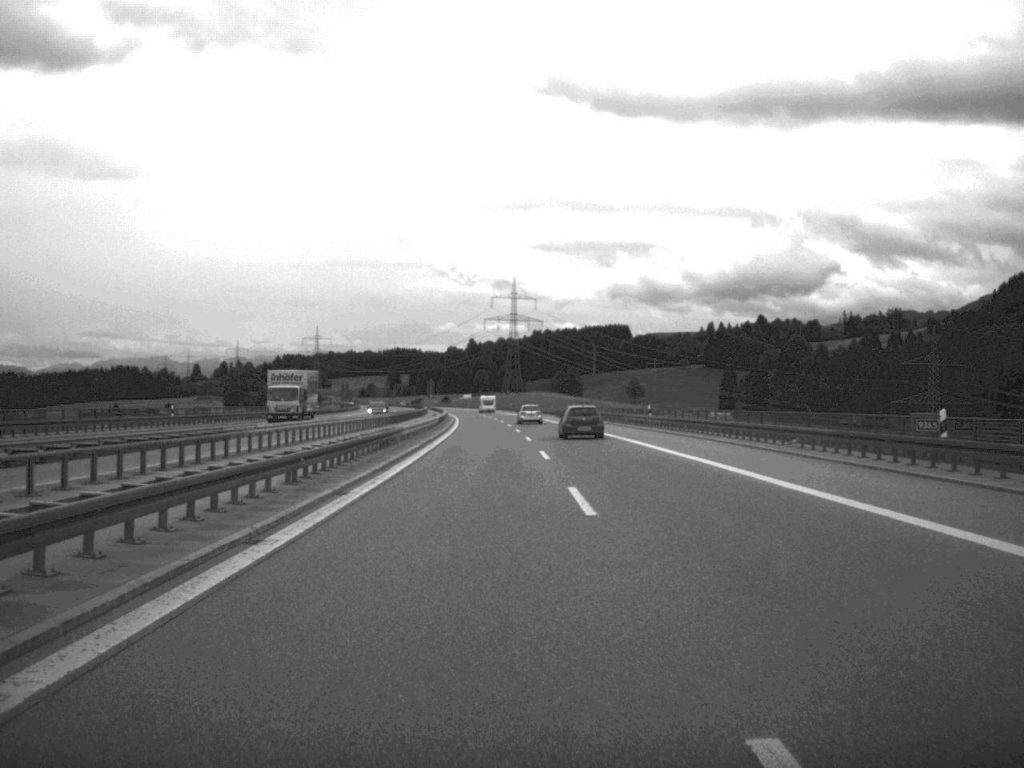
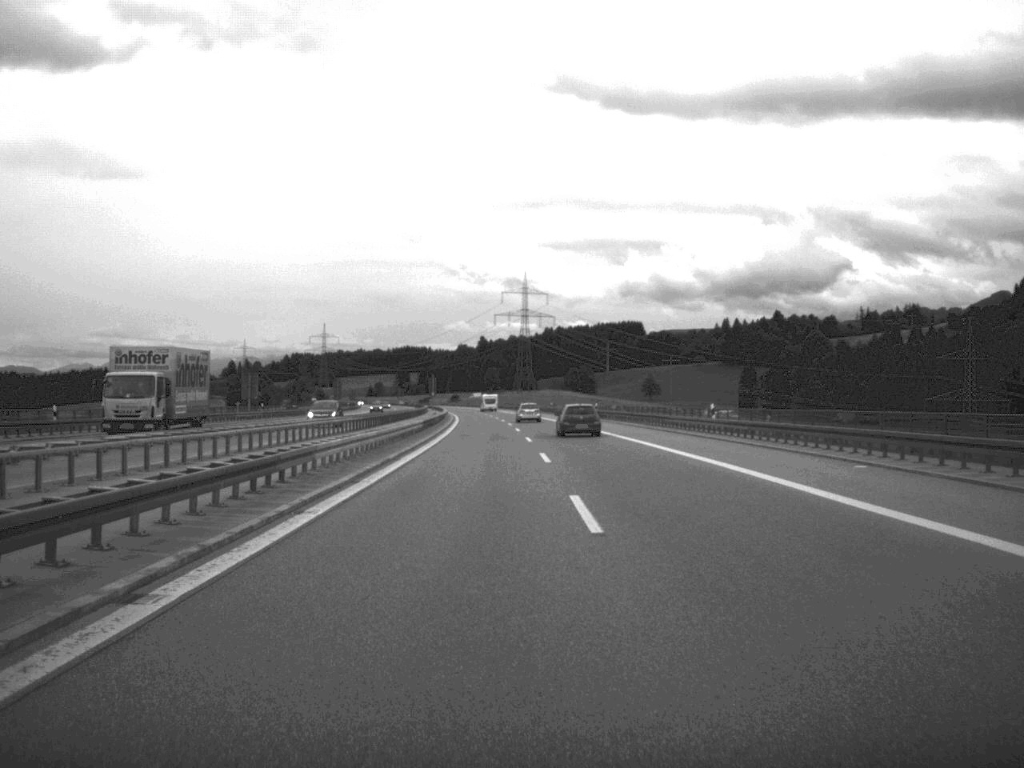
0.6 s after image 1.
(-0.1, +20.5) m; -1°
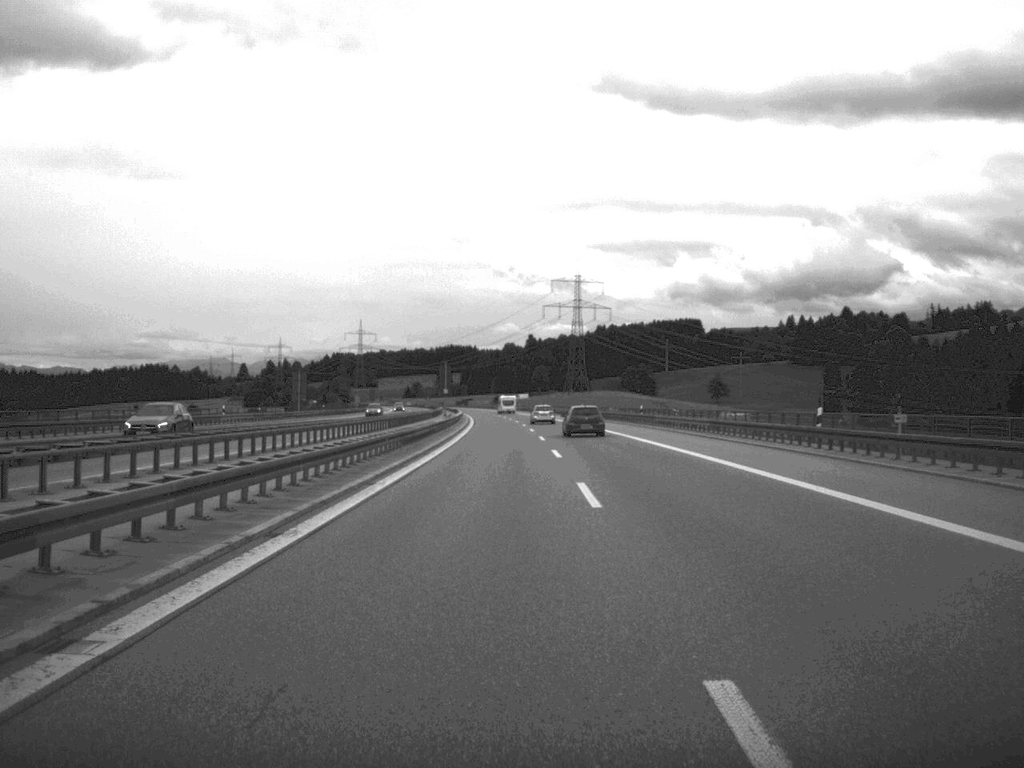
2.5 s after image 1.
(-1.3, +66.5) m; -2°
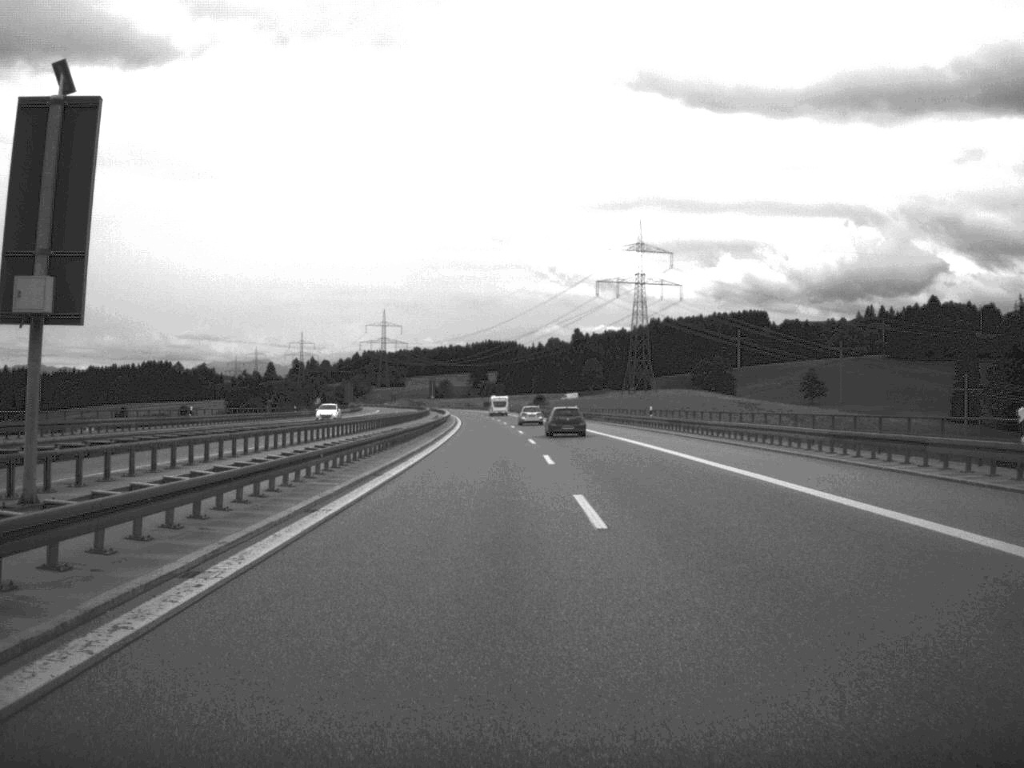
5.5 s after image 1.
(-1.8, +109.0) m; -2°
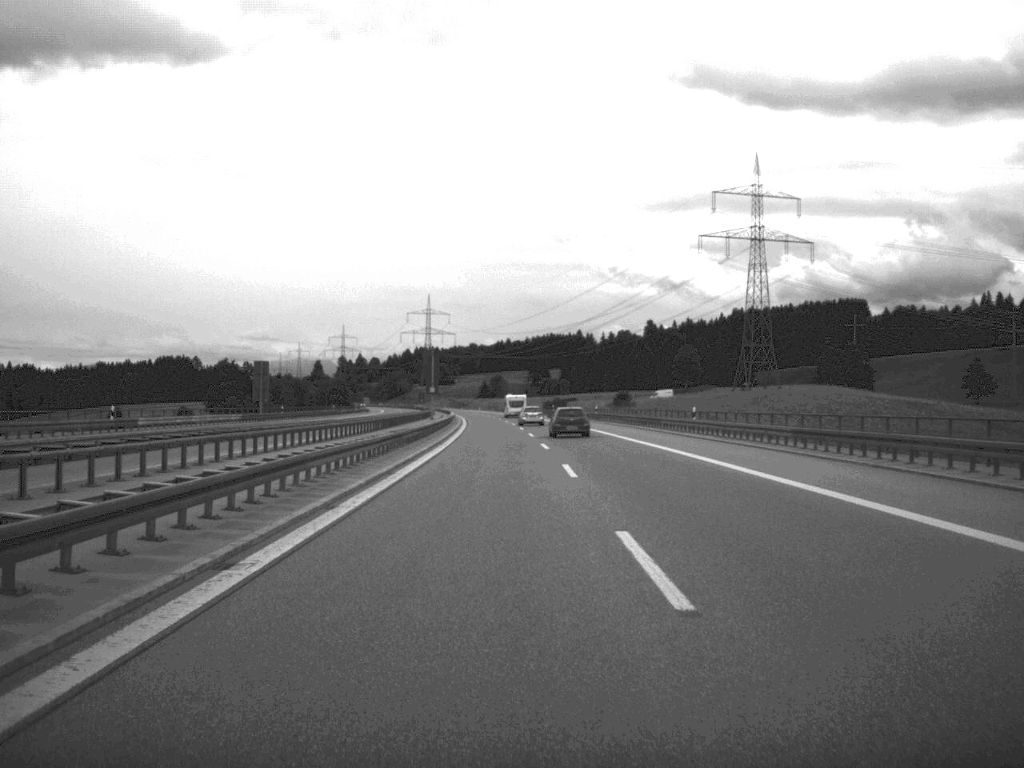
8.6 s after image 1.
(-3.3, +112.2) m; -3°
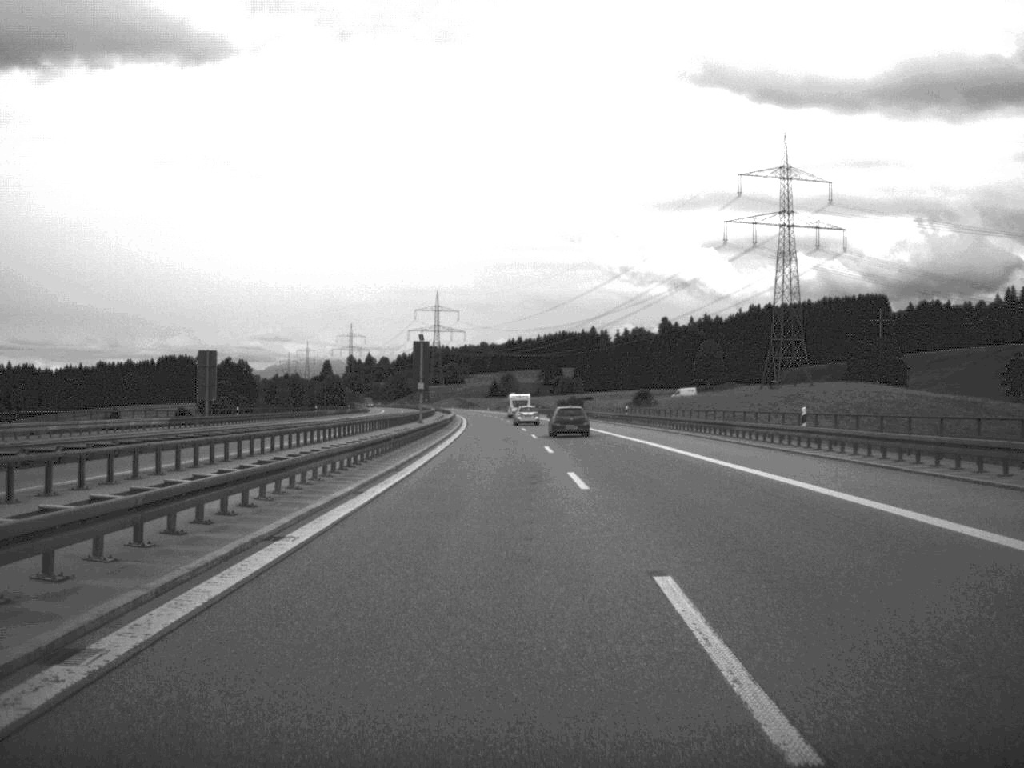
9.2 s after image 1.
(-0.1, +21.5) m; -1°
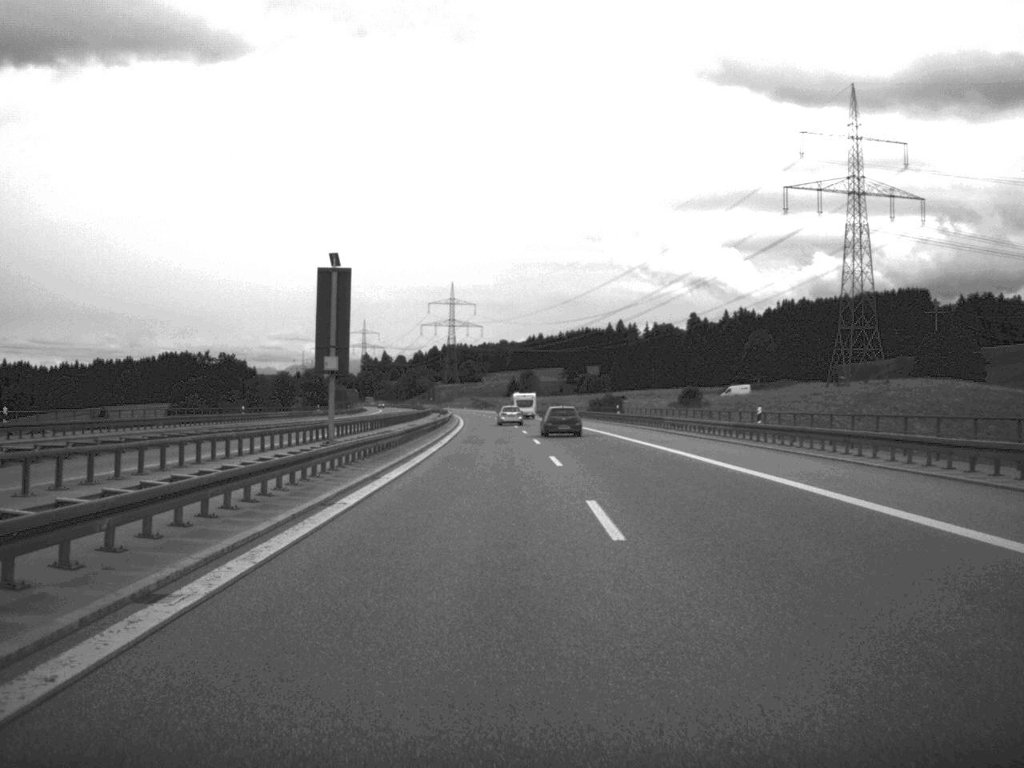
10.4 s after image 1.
(-0.4, +44.1) m; -1°
